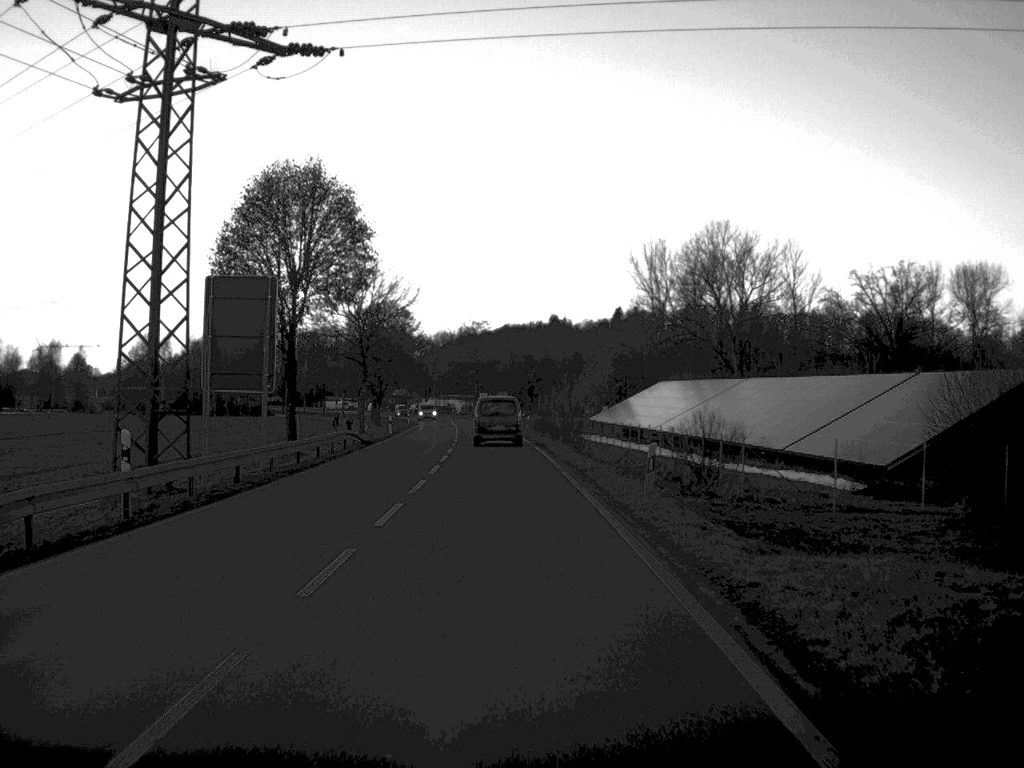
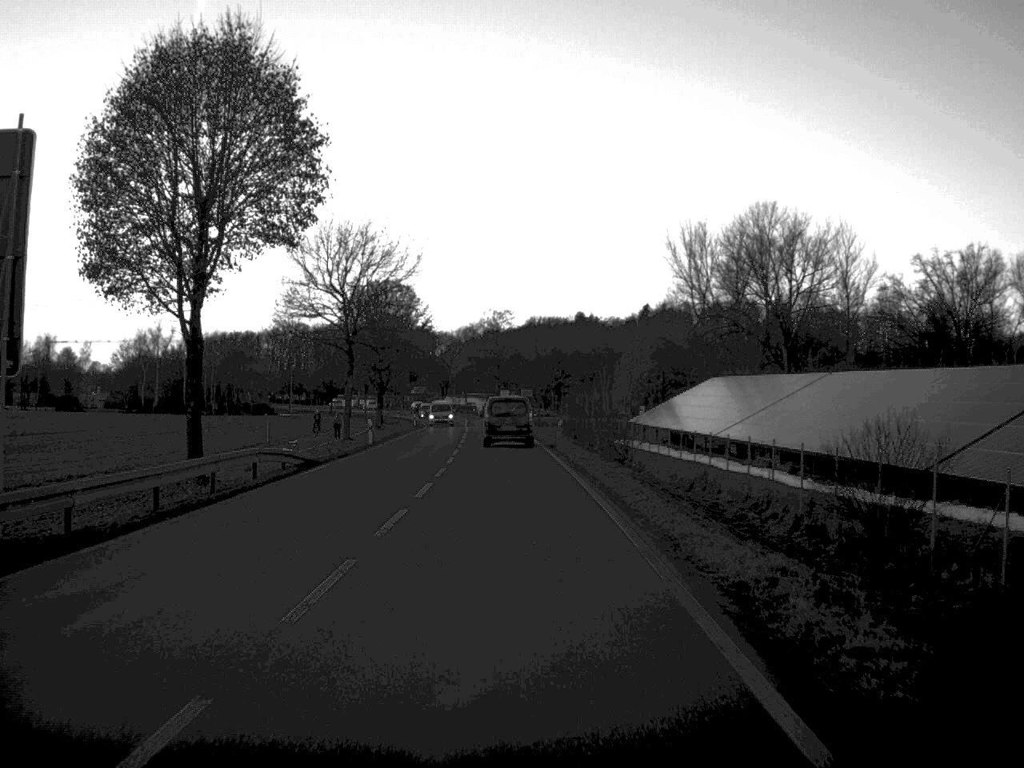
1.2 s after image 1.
(-0.2, +19.1) m; -1°
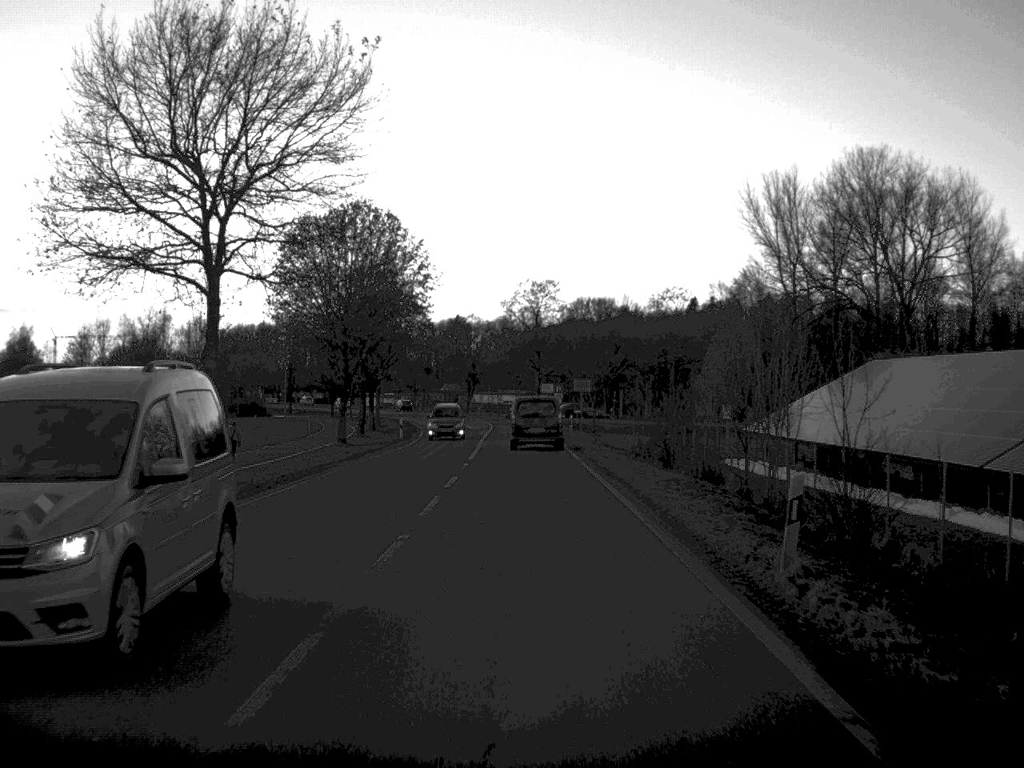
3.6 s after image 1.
(-0.7, +38.9) m; -2°
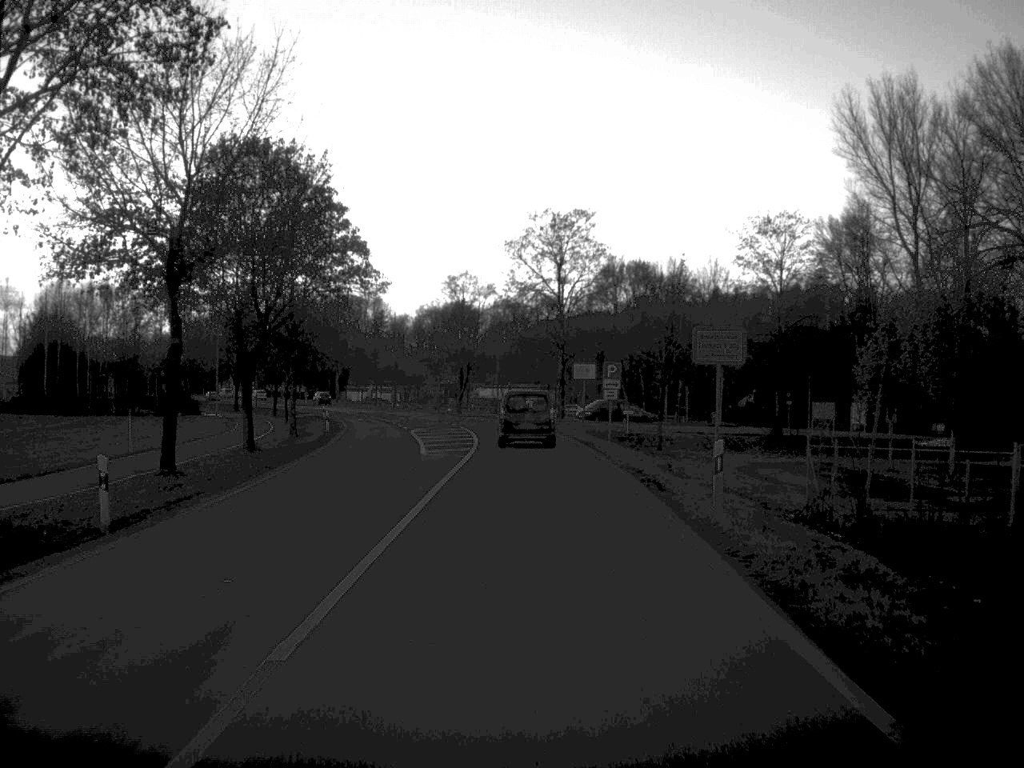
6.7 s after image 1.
(-0.3, +45.1) m; -1°
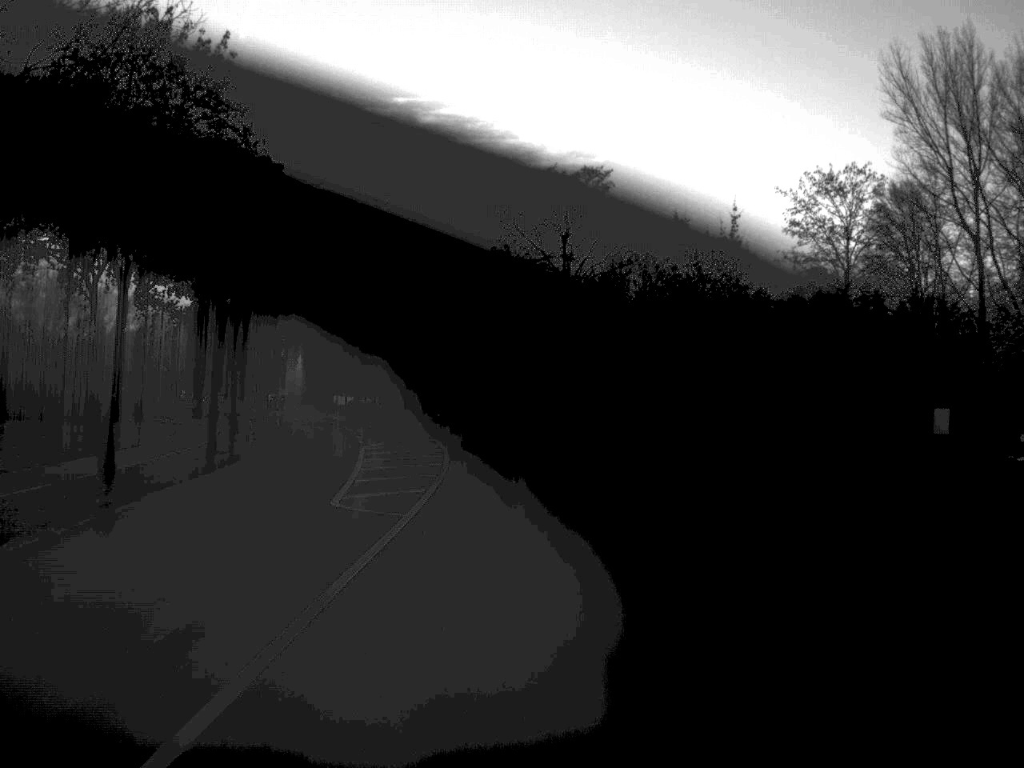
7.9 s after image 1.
(0.0, +16.5) m; 0°
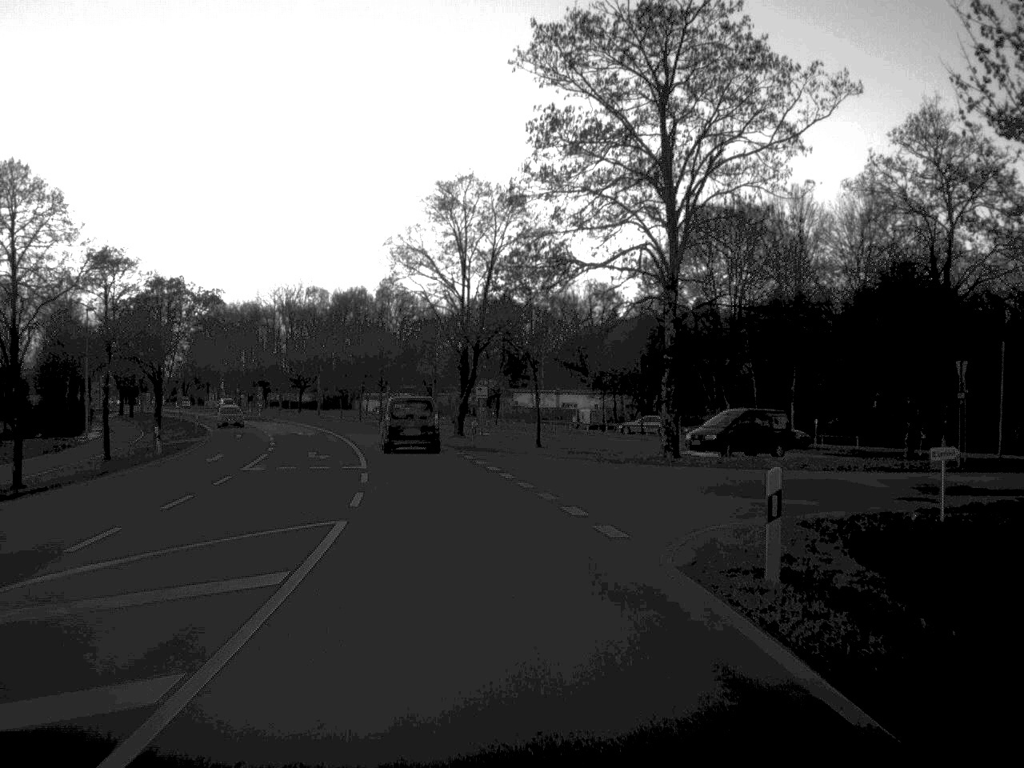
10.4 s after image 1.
(-0.4, +33.2) m; -3°
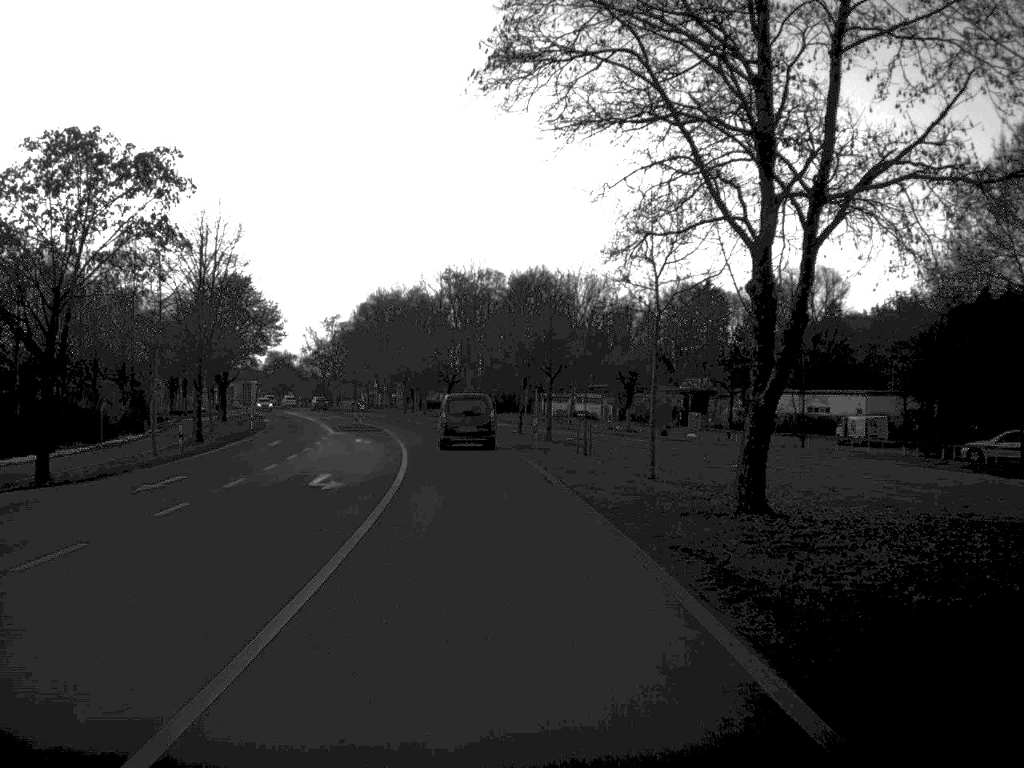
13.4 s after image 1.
(-3.3, +39.6) m; -9°
